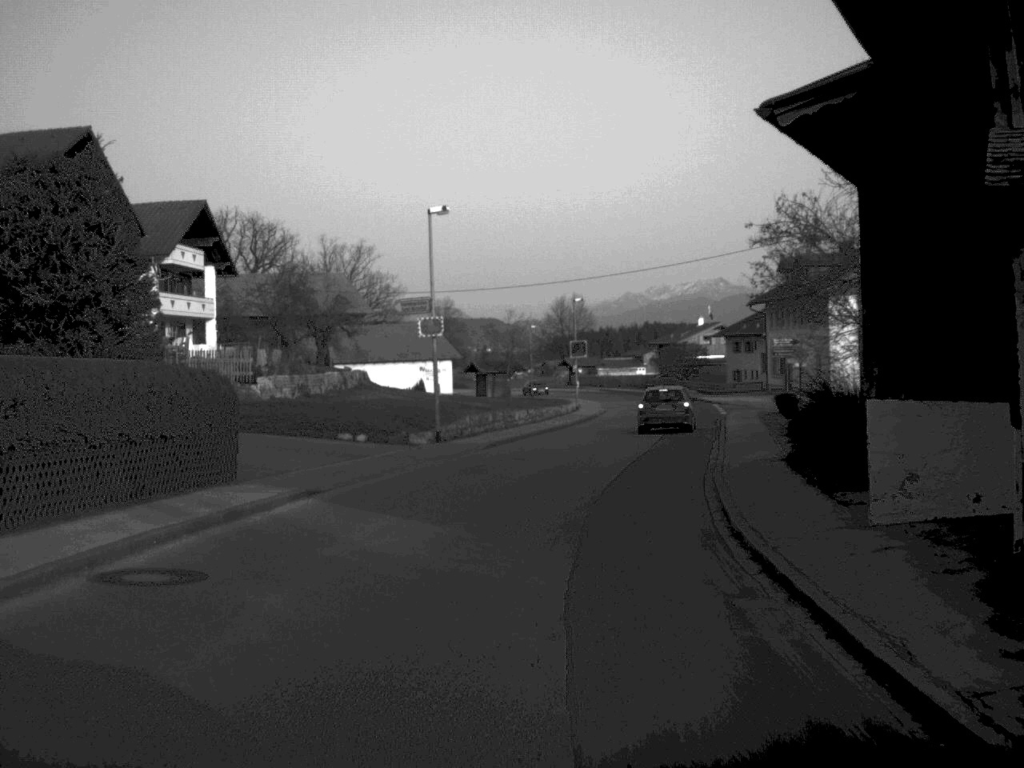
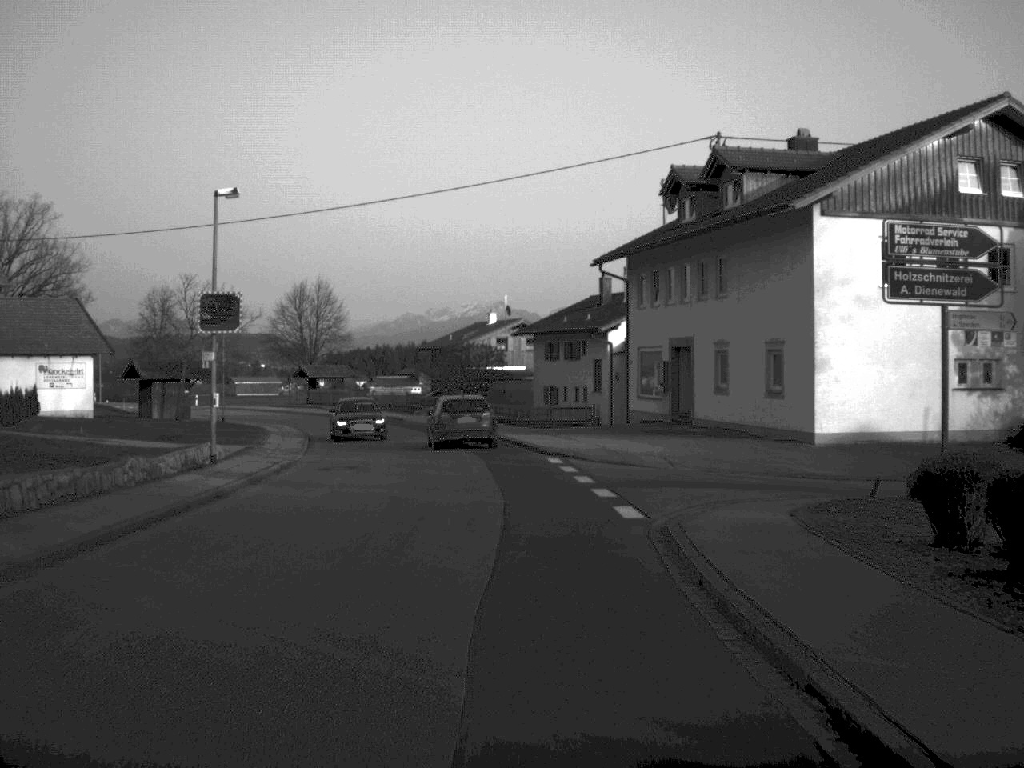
(+4.6, +41.4) m; +10°
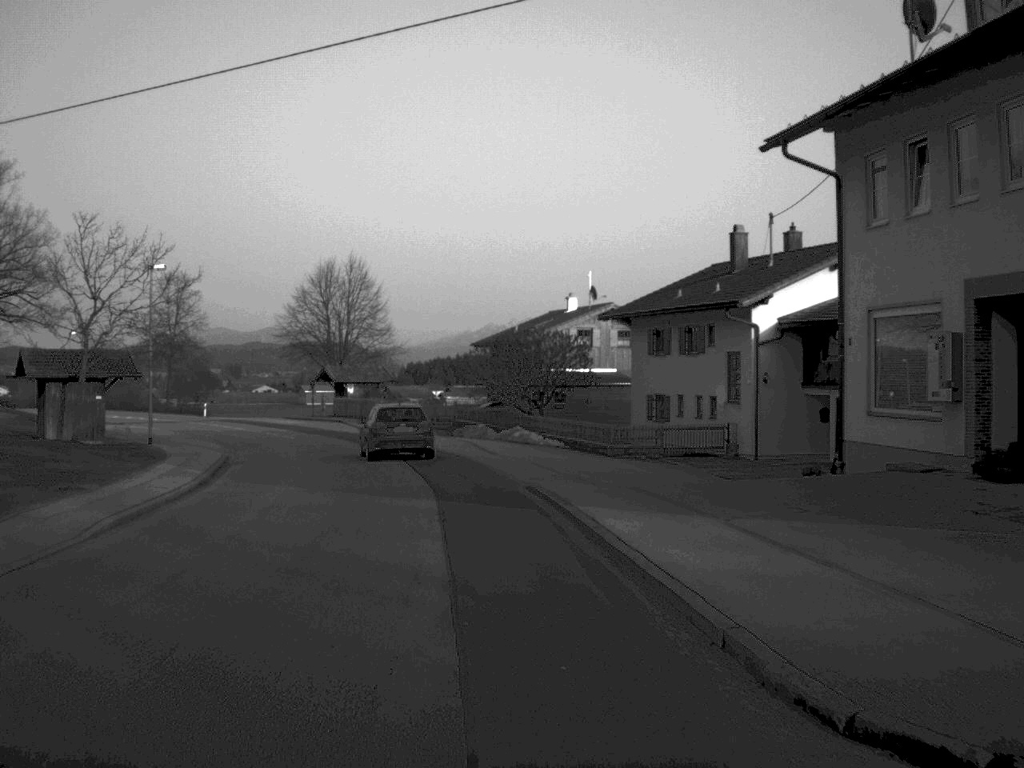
(-0.4, +24.7) m; -4°
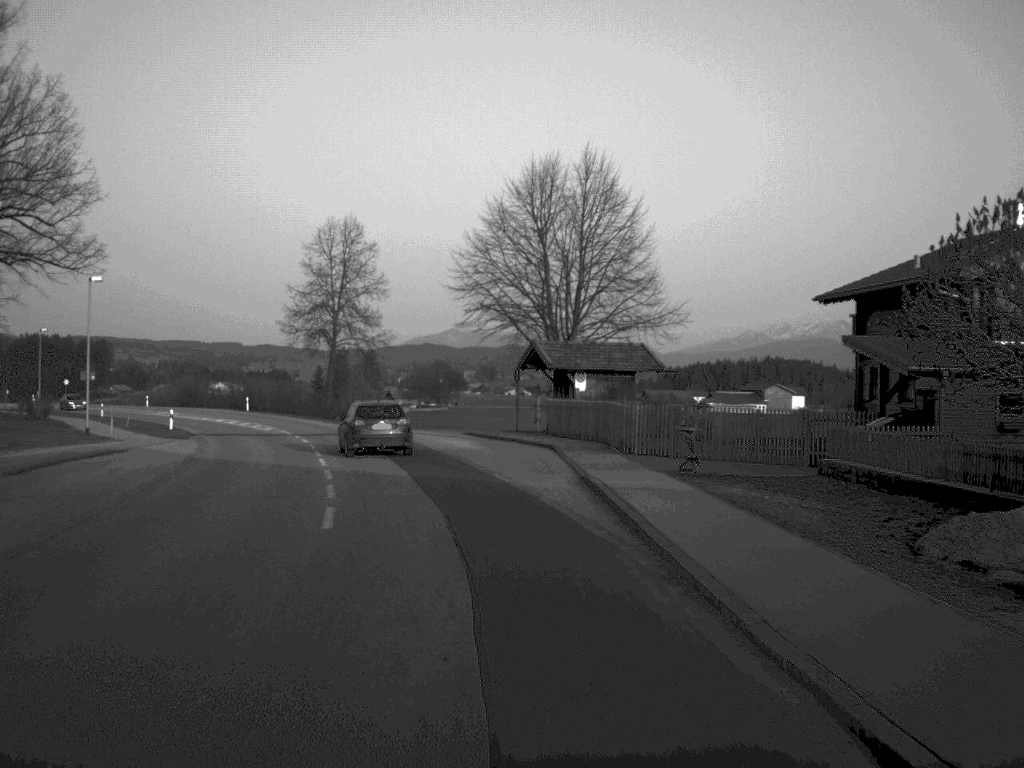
(-3.8, +38.0) m; -11°
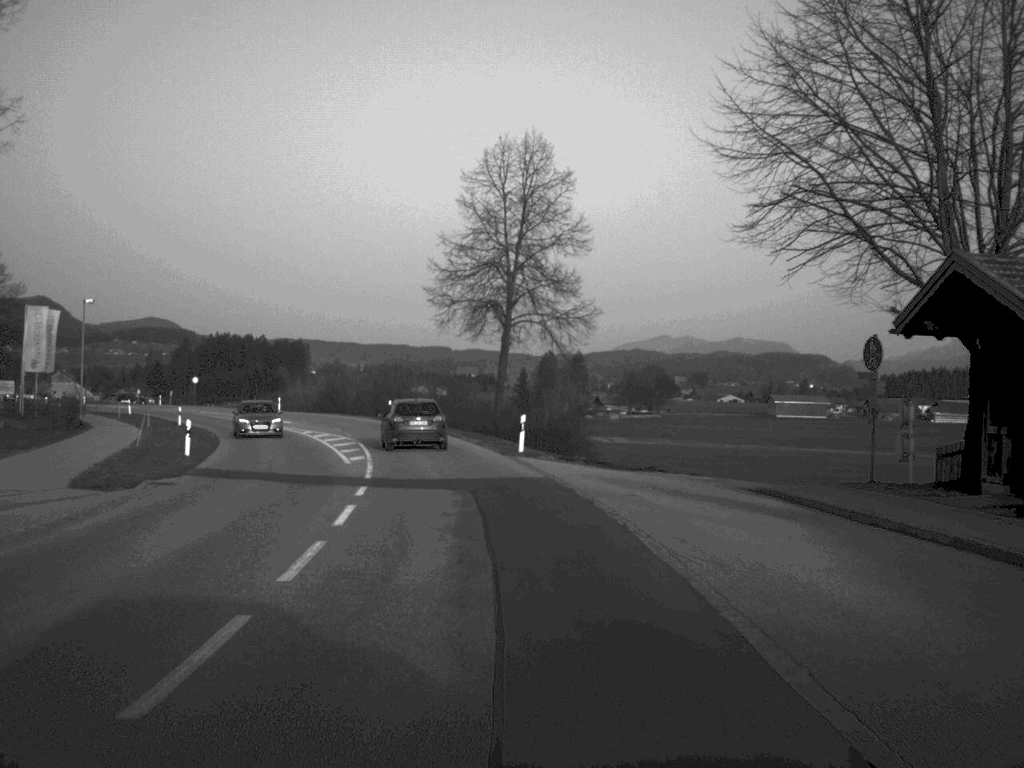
(-2.4, +28.4) m; -9°
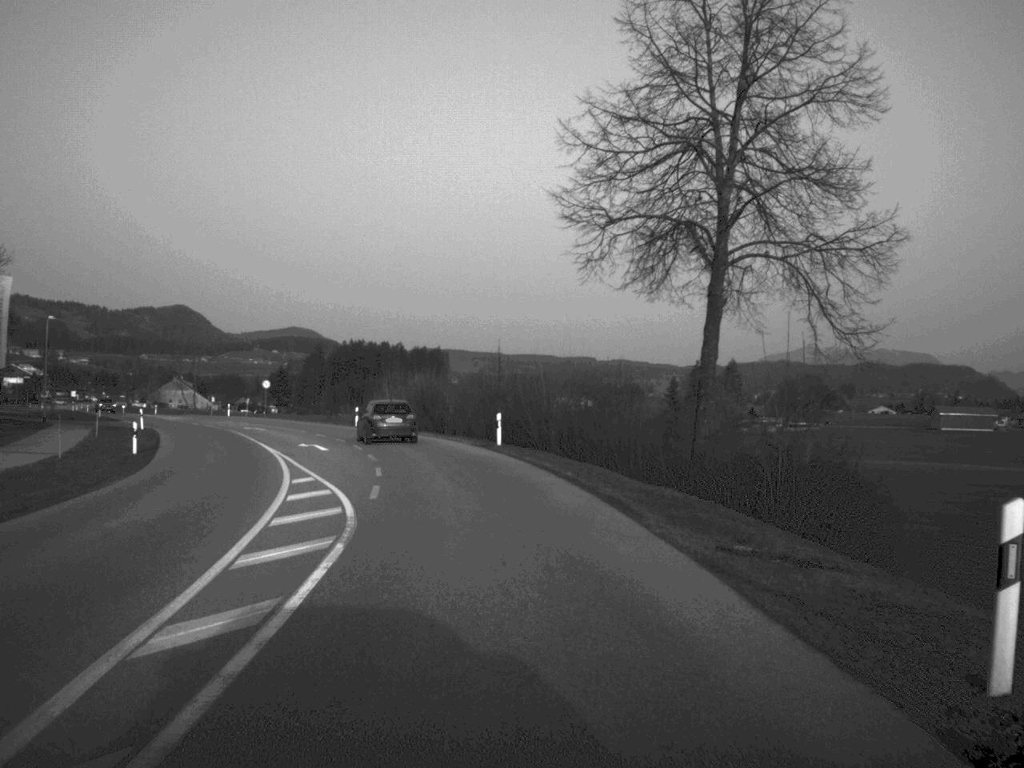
(-1.6, +28.3) m; -6°
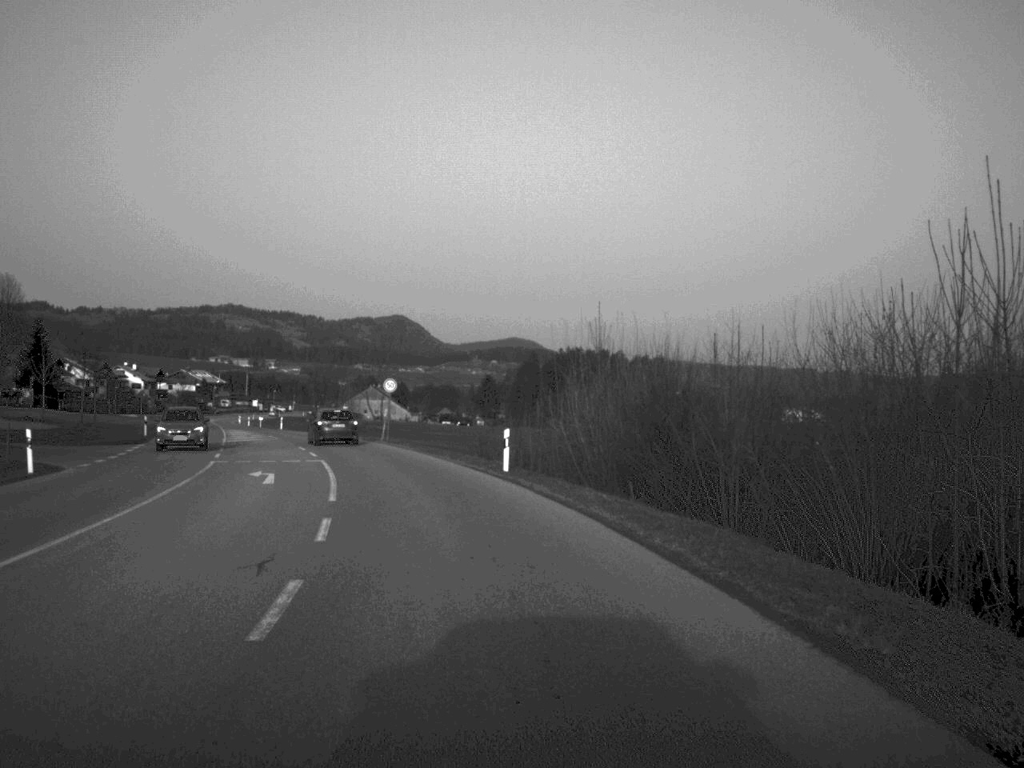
(-2.9, +37.4) m; -10°
